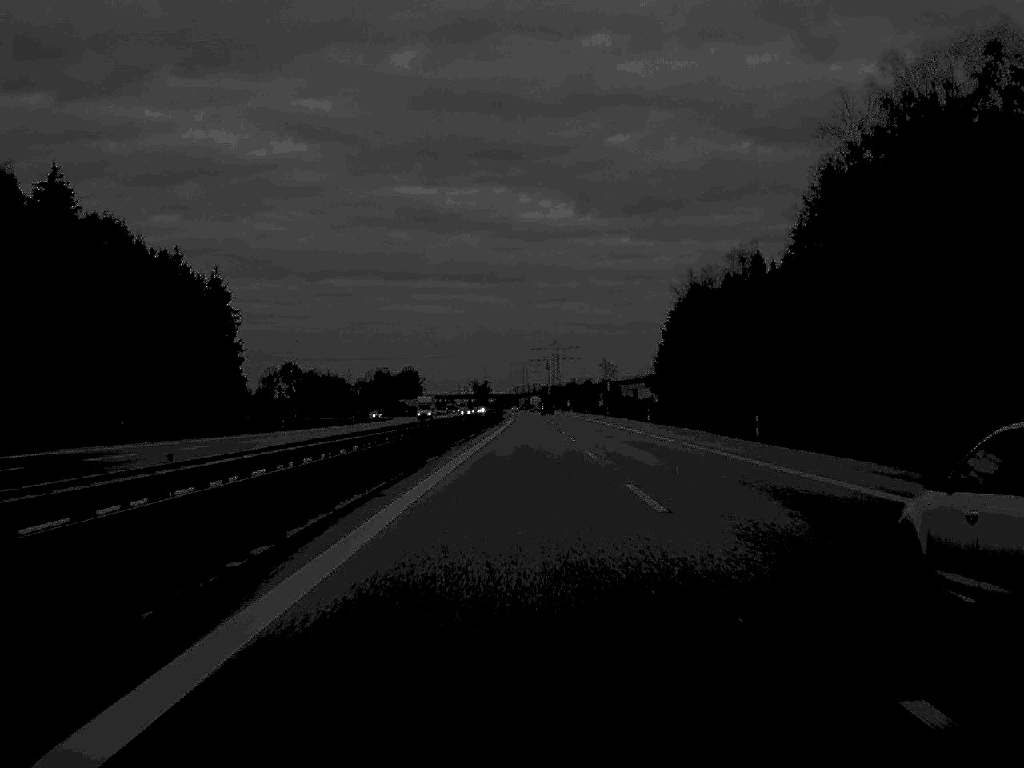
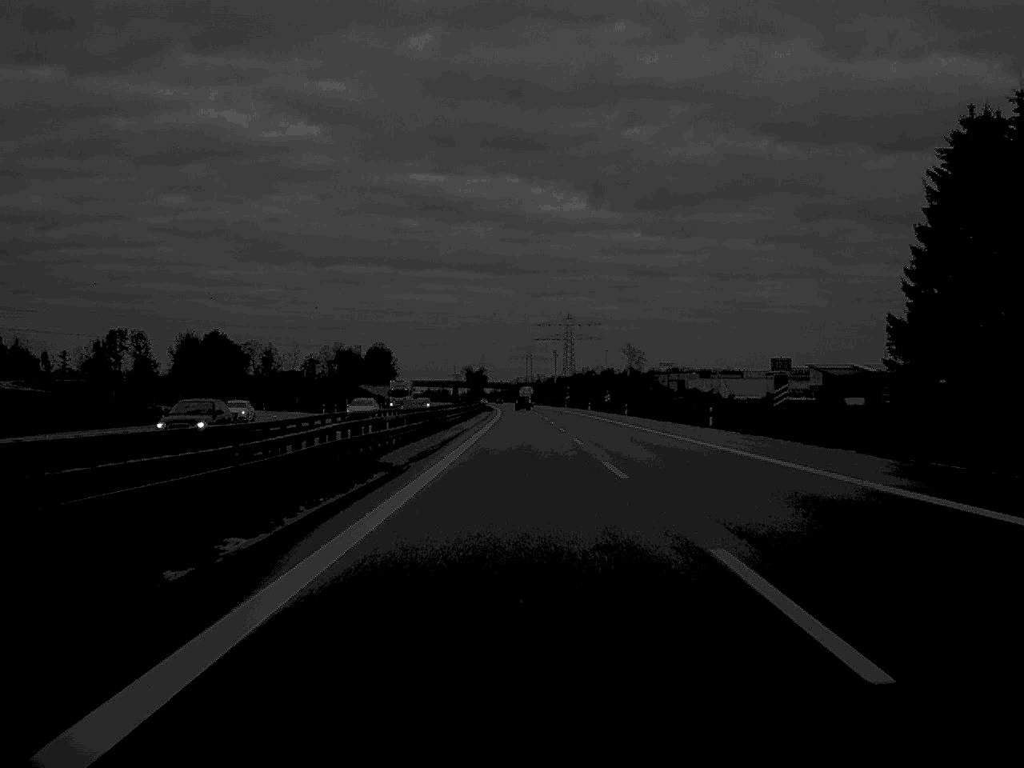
(+0.2, +136.6) m; 0°
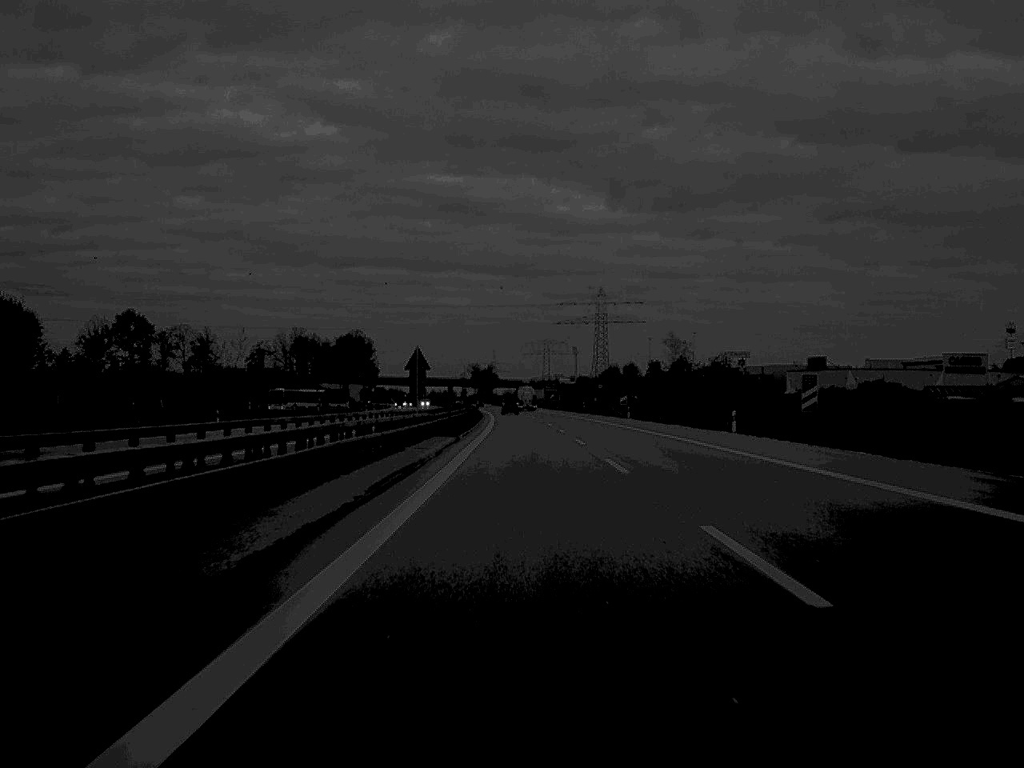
(-0.7, +104.5) m; -1°
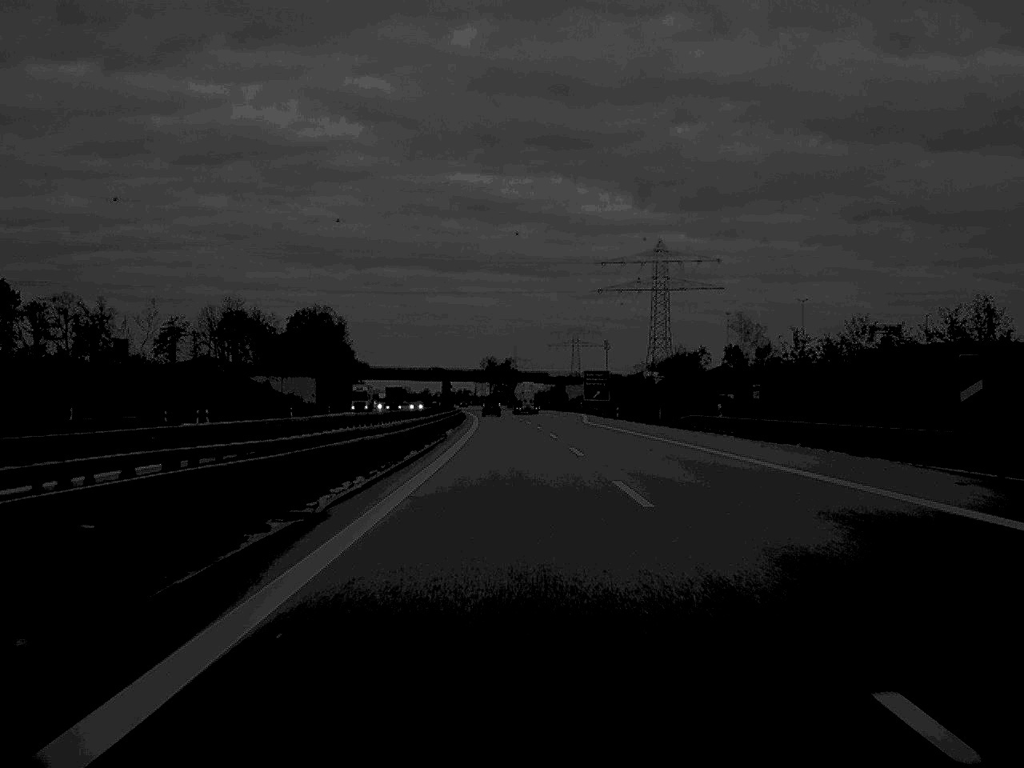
(-0.7, +98.5) m; -1°
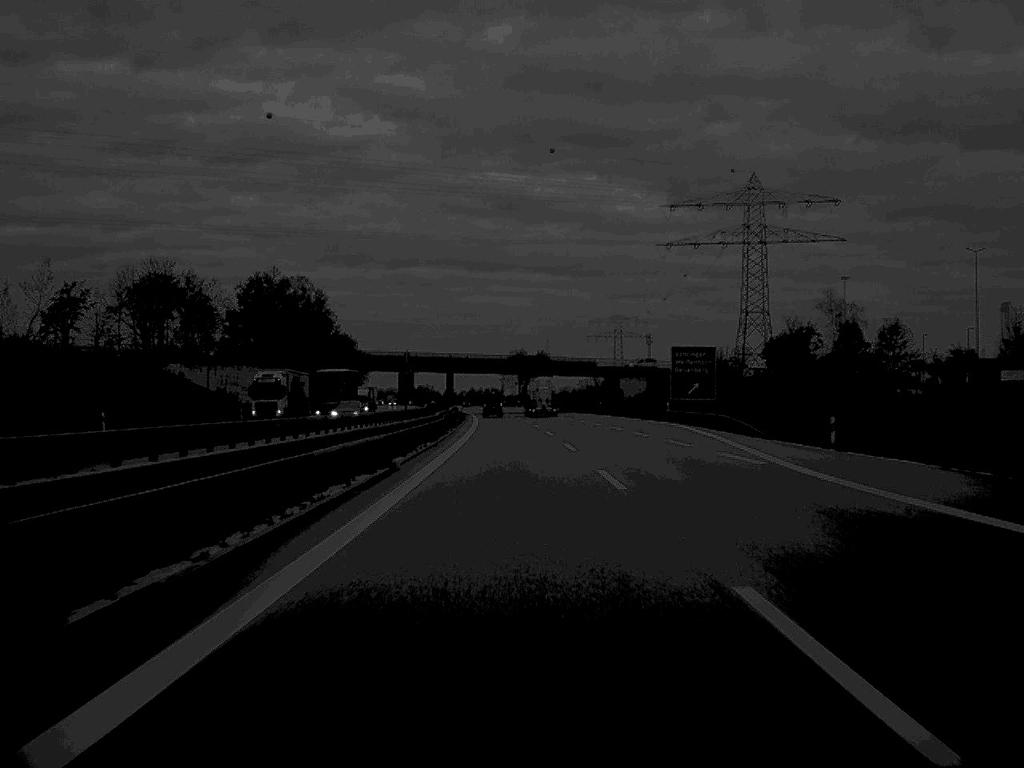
(-0.9, +68.0) m; -1°
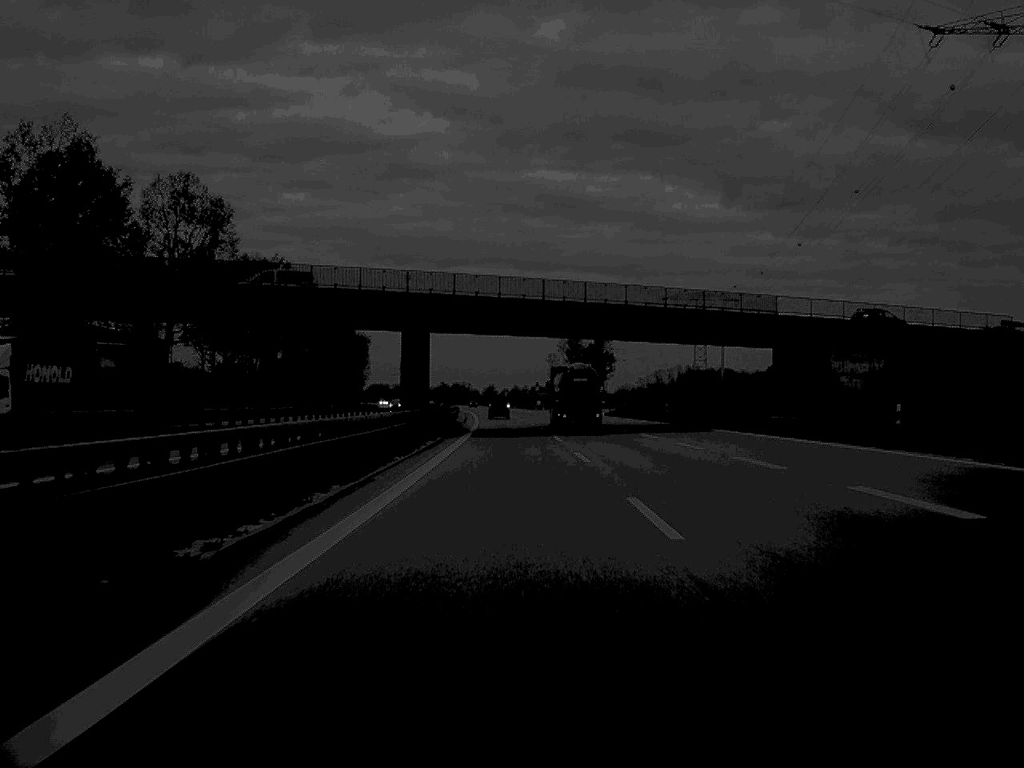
(-1.7, +98.1) m; -2°
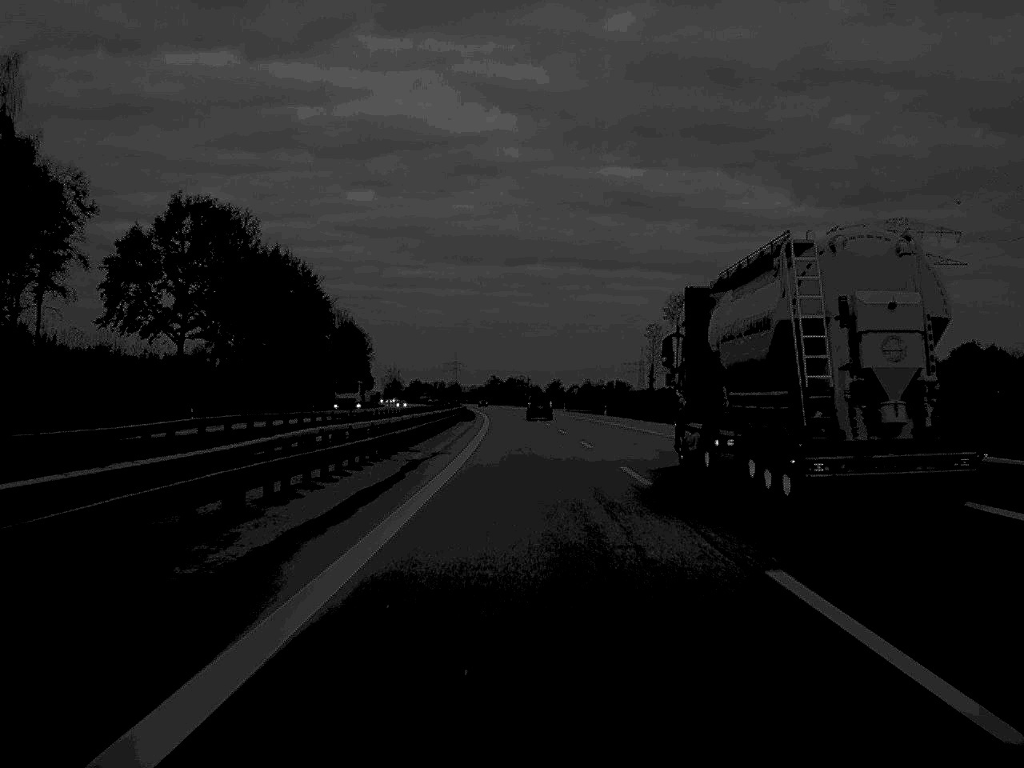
(-3.6, +134.4) m; -3°
